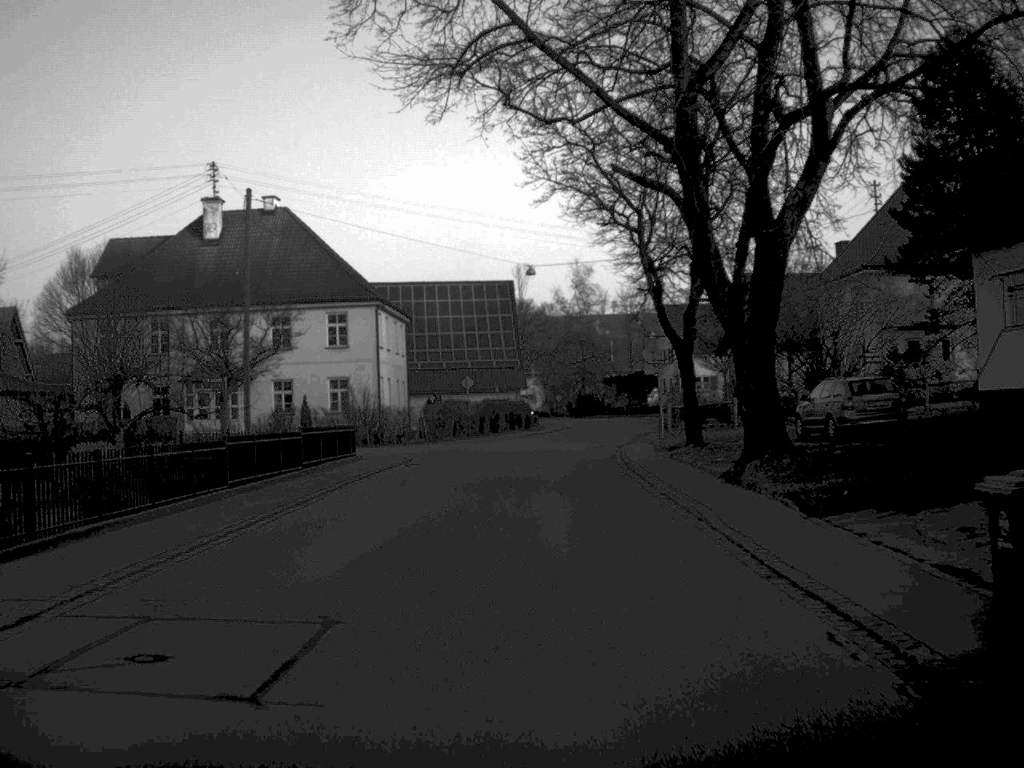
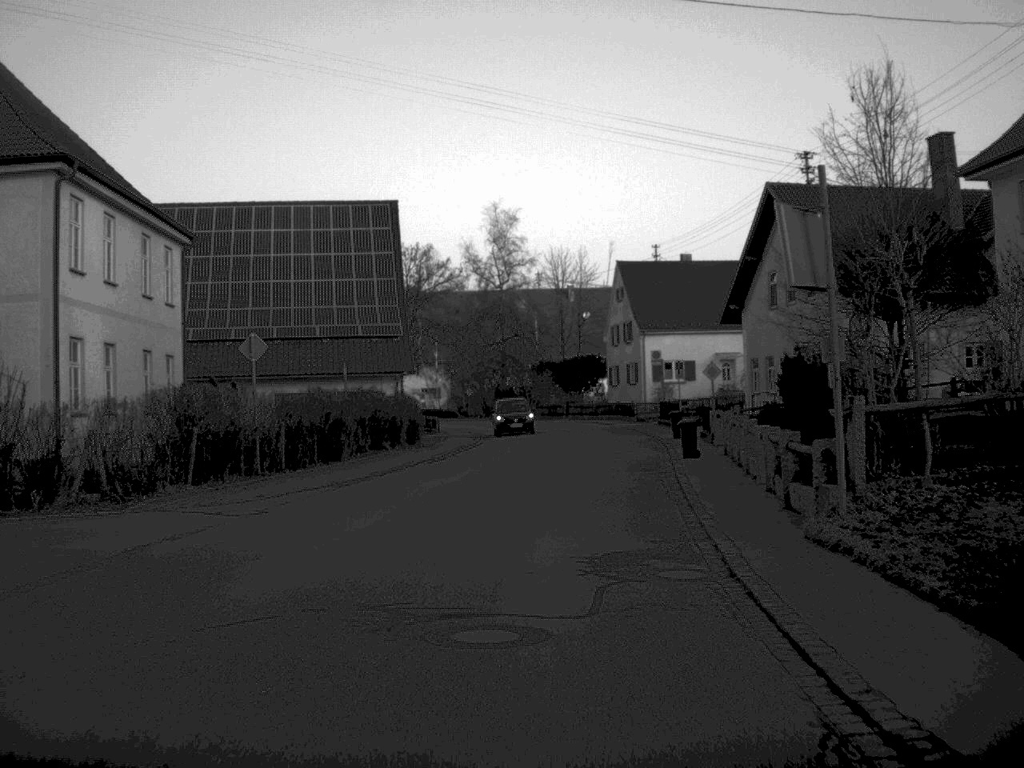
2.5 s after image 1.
(+0.8, +34.0) m; +4°
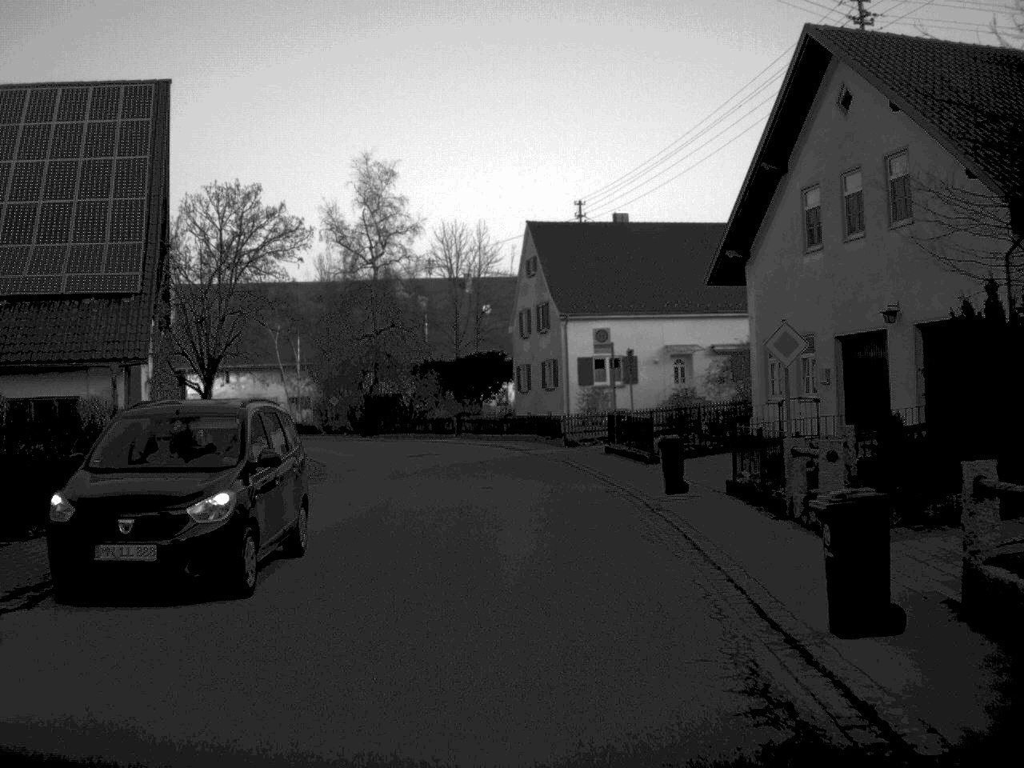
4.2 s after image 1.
(+1.0, +22.7) m; +4°
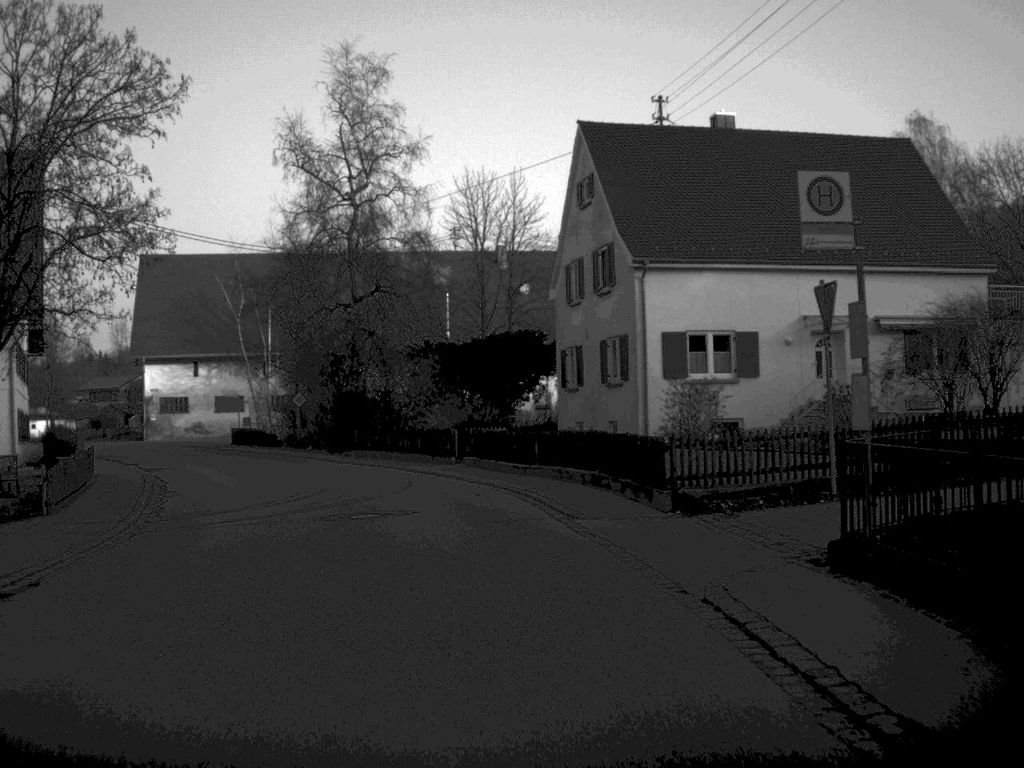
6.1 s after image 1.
(-0.1, +22.8) m; -2°
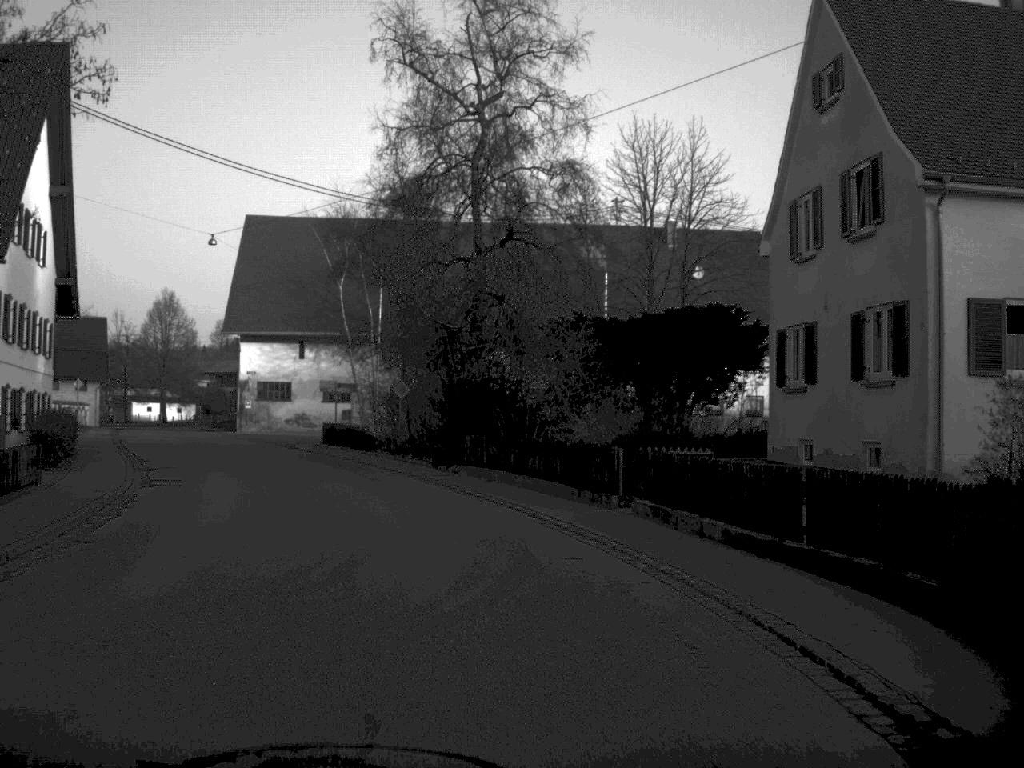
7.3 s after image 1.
(-0.8, +14.1) m; -7°
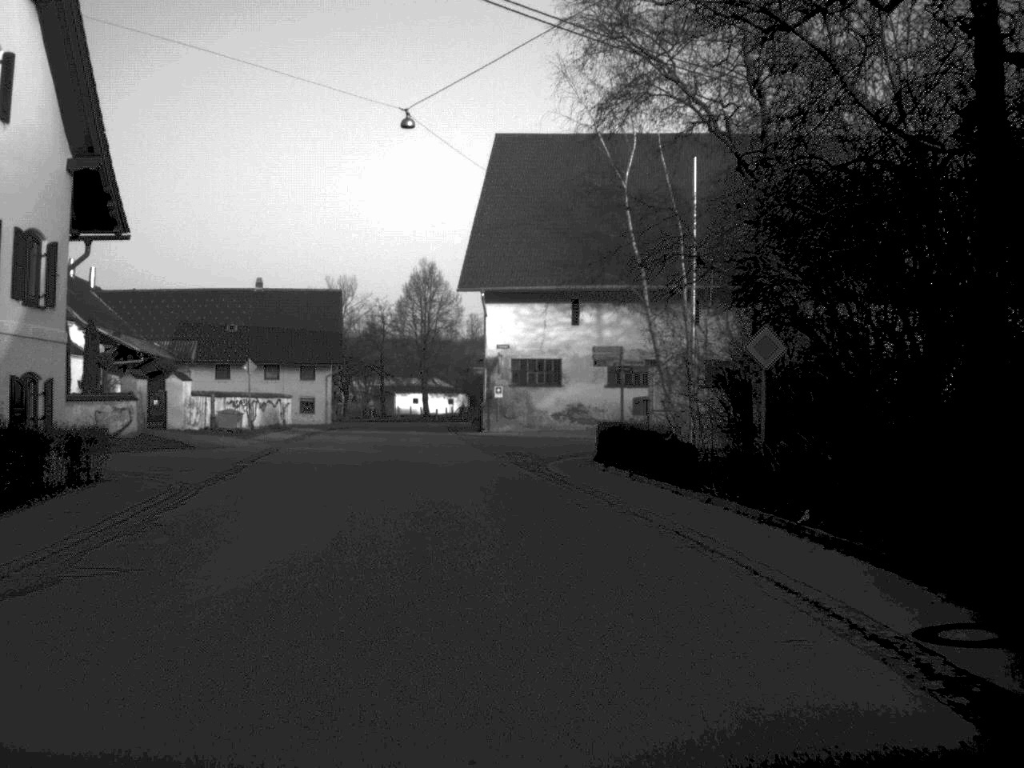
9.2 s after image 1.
(-2.7, +22.1) m; -13°
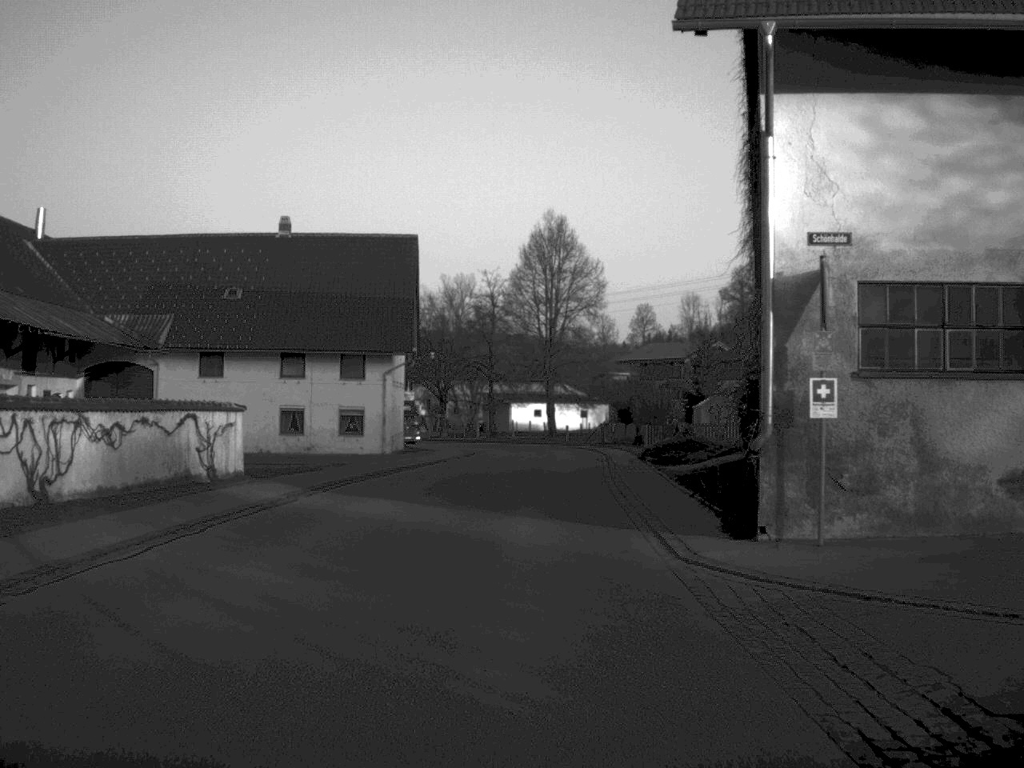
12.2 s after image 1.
(-2.6, +35.9) m; -5°
